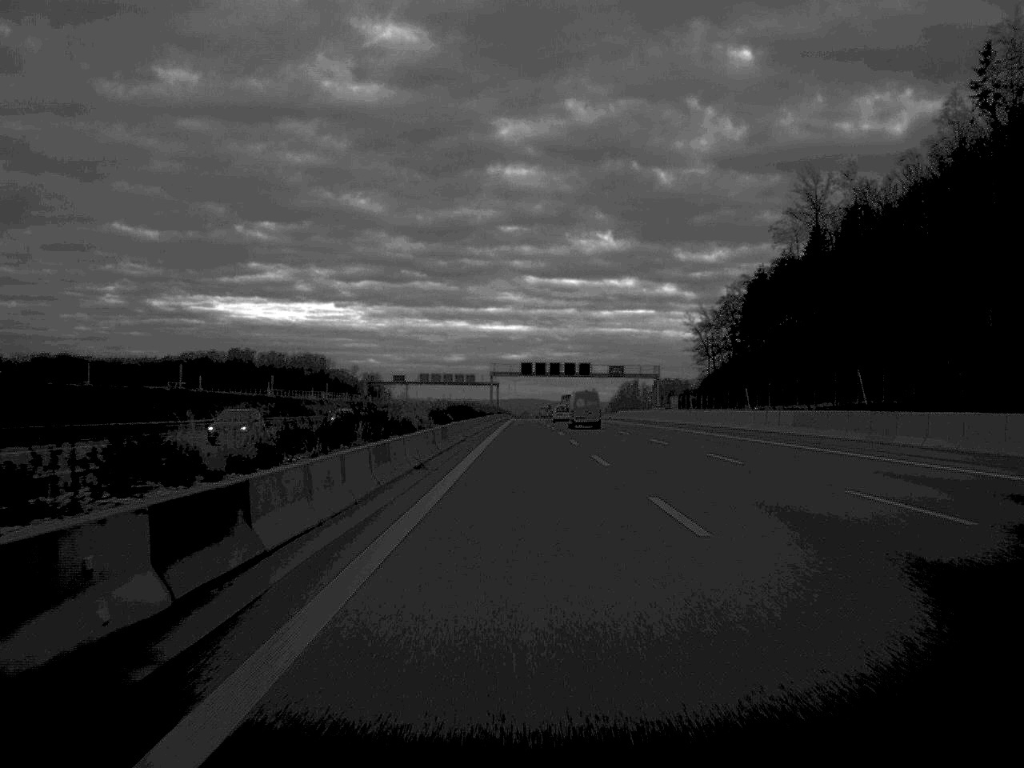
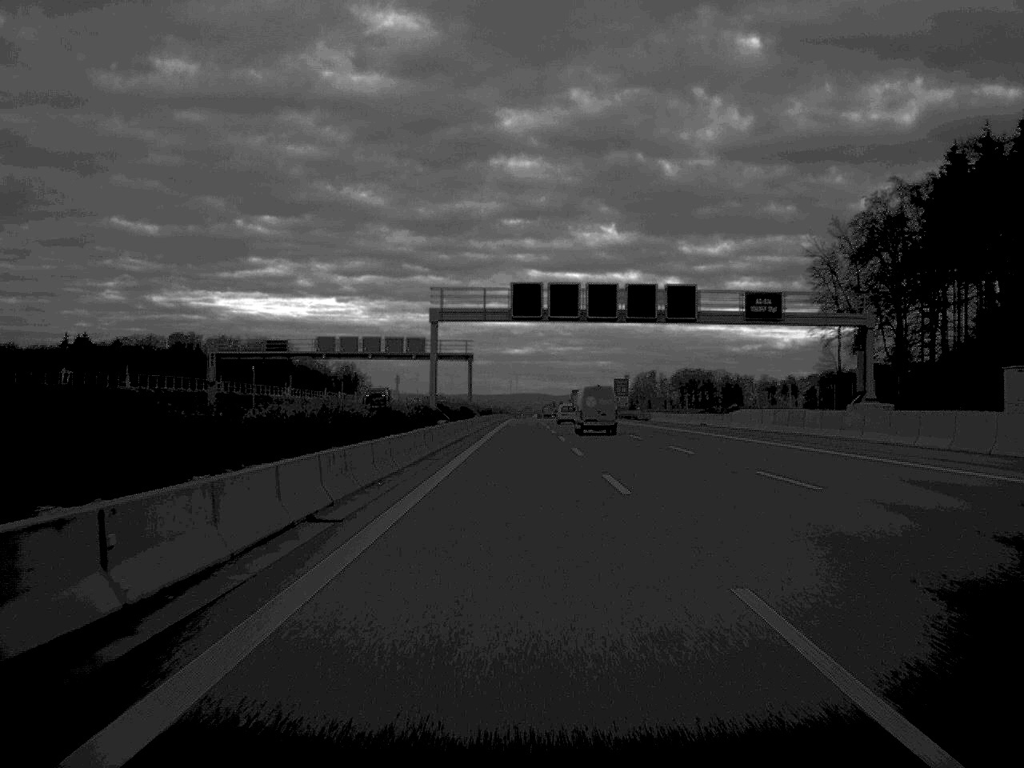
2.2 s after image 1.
(+0.1, +98.1) m; 0°
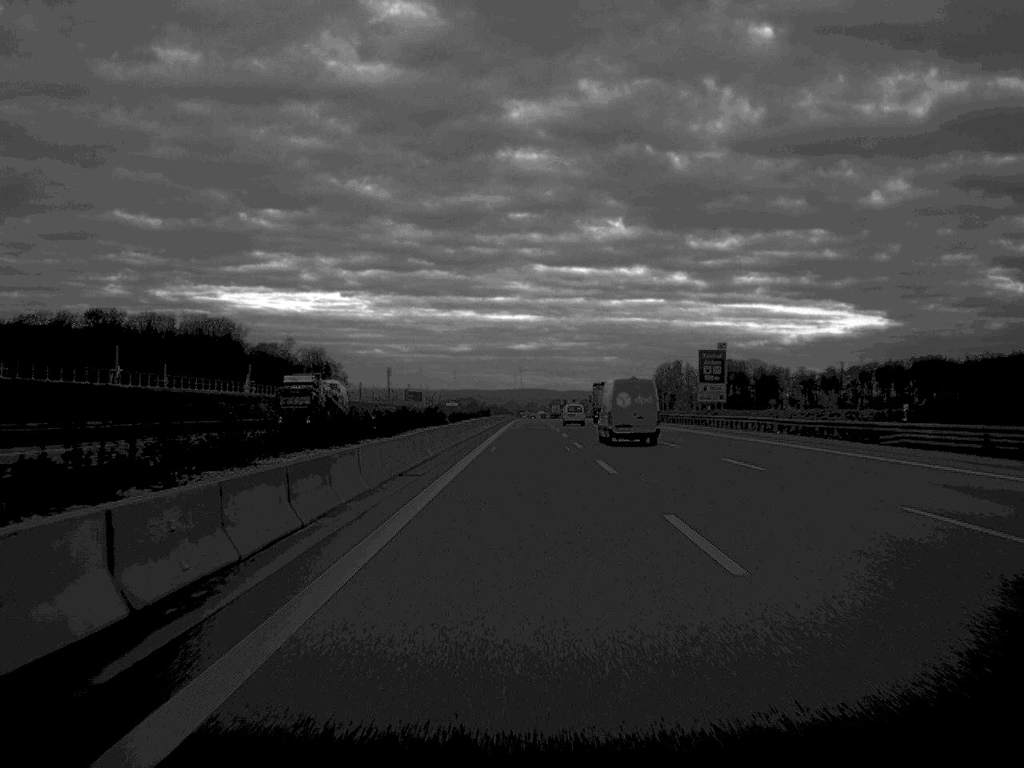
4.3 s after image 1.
(-0.2, +98.2) m; 0°
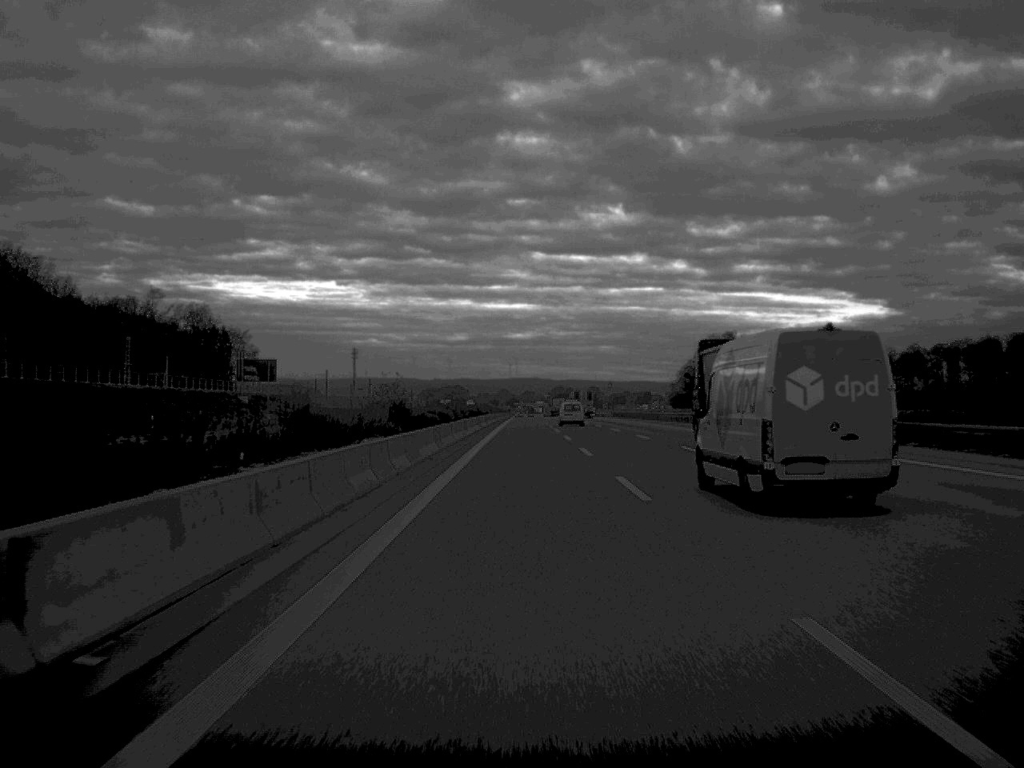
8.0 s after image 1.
(+0.3, +166.2) m; 0°
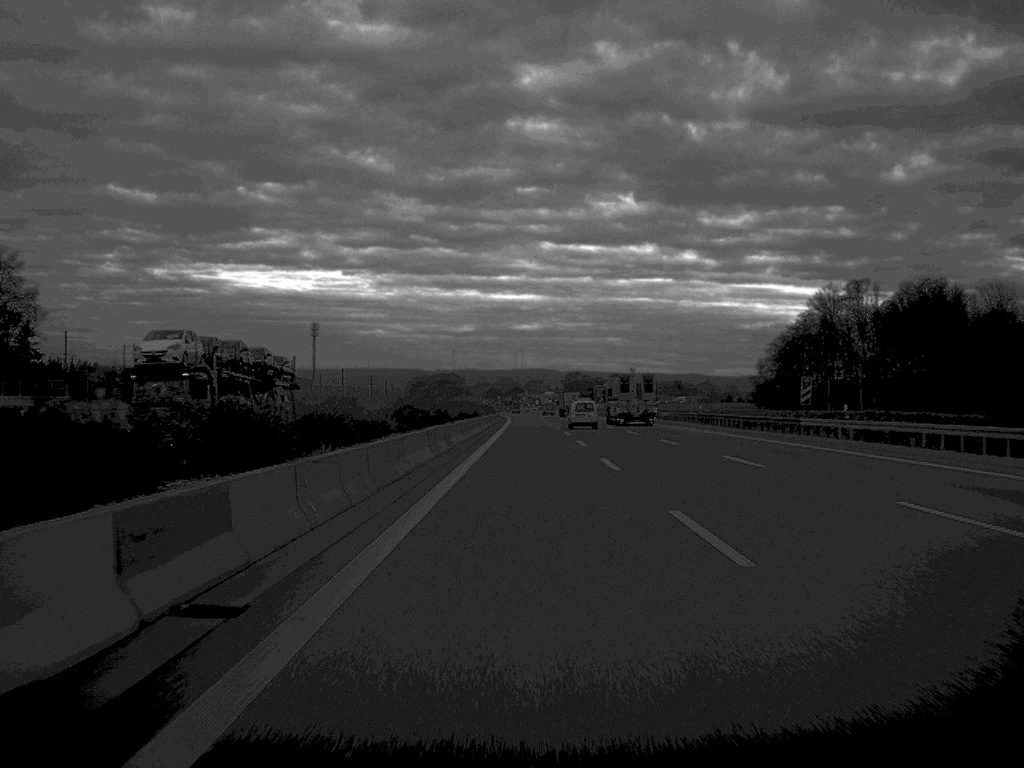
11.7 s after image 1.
(-0.5, +166.2) m; 0°
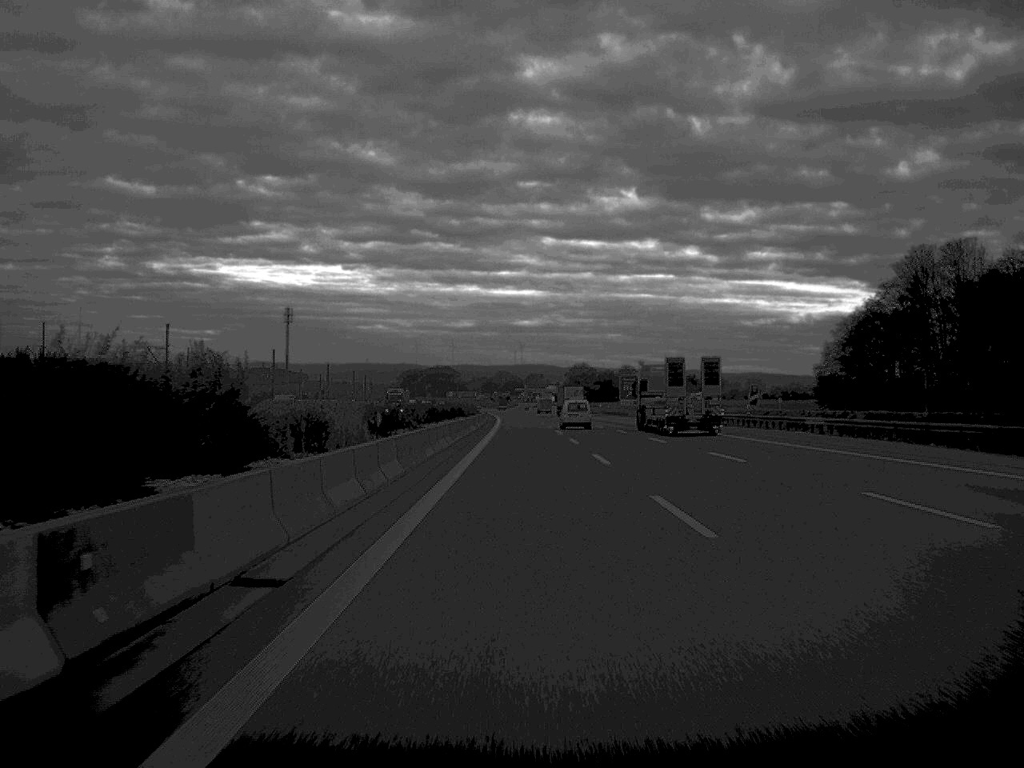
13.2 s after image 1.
(0.0, +68.0) m; 0°
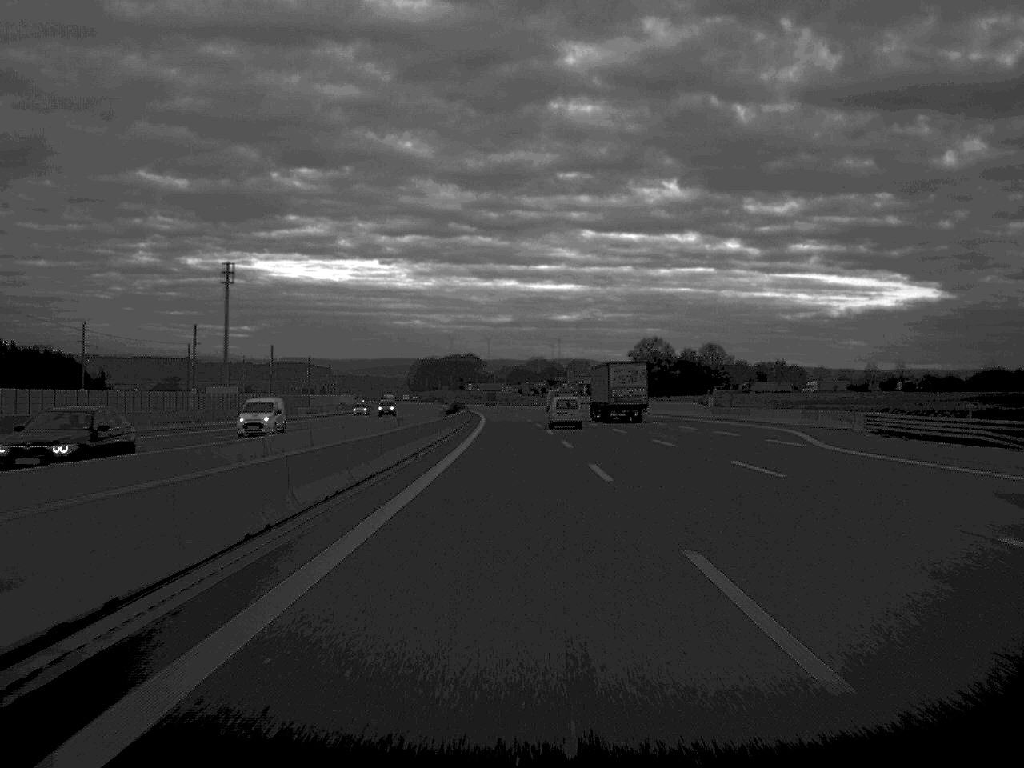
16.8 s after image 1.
(-1.7, +166.4) m; -2°
